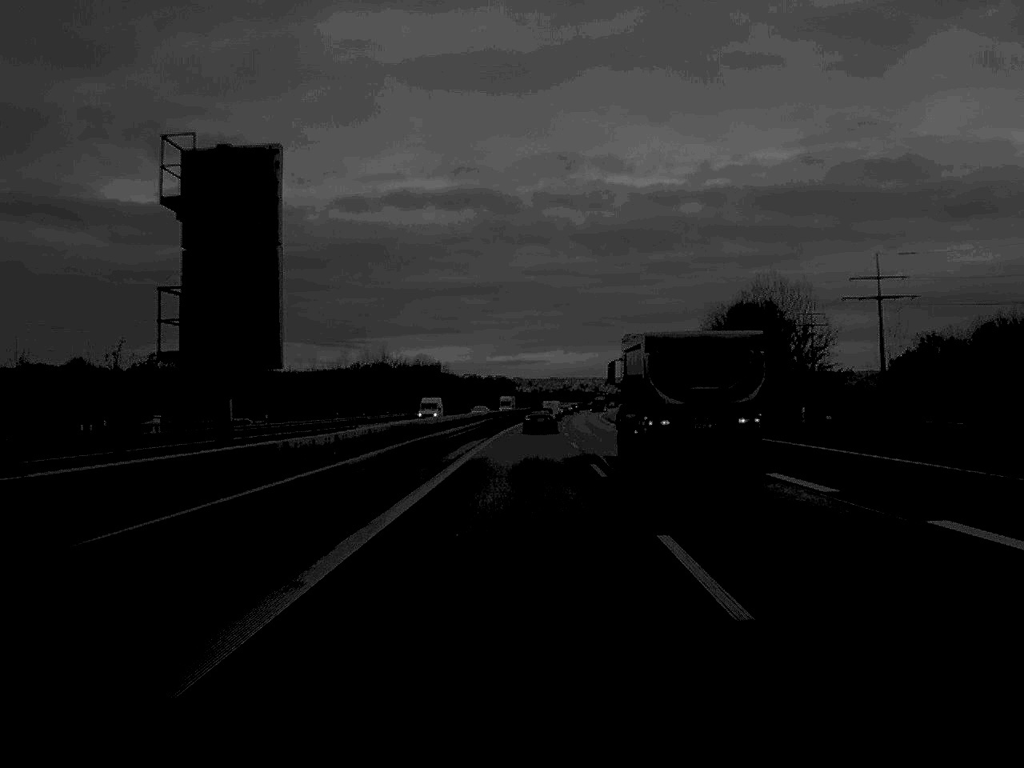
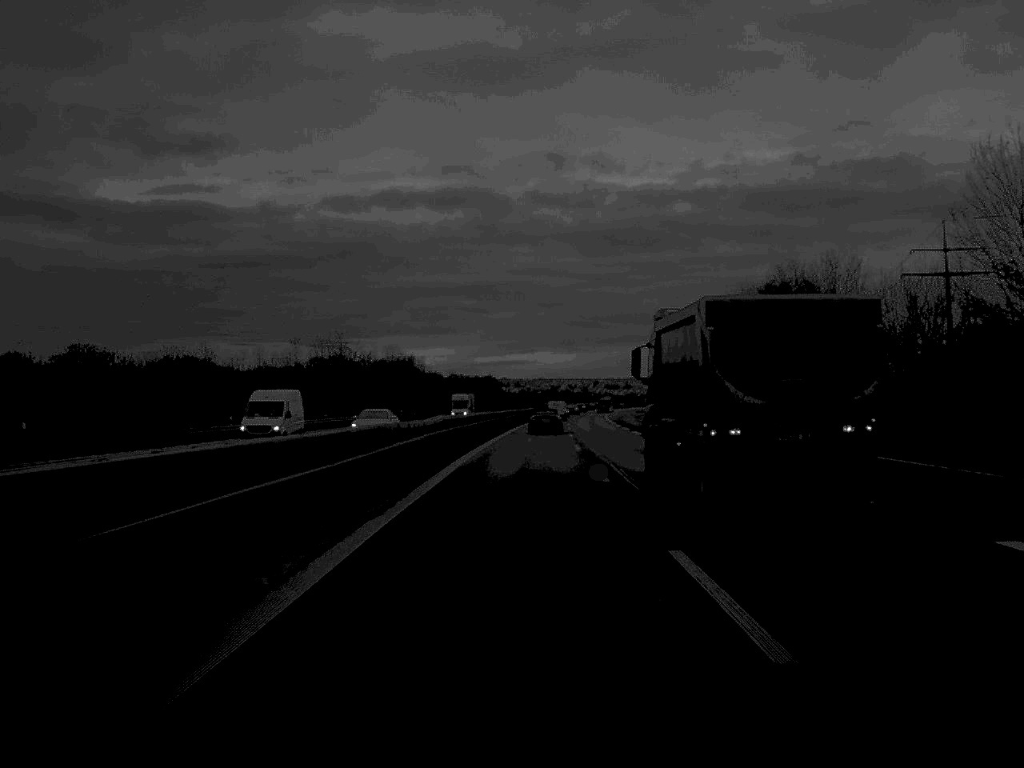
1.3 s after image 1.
(+0.2, +38.2) m; +1°
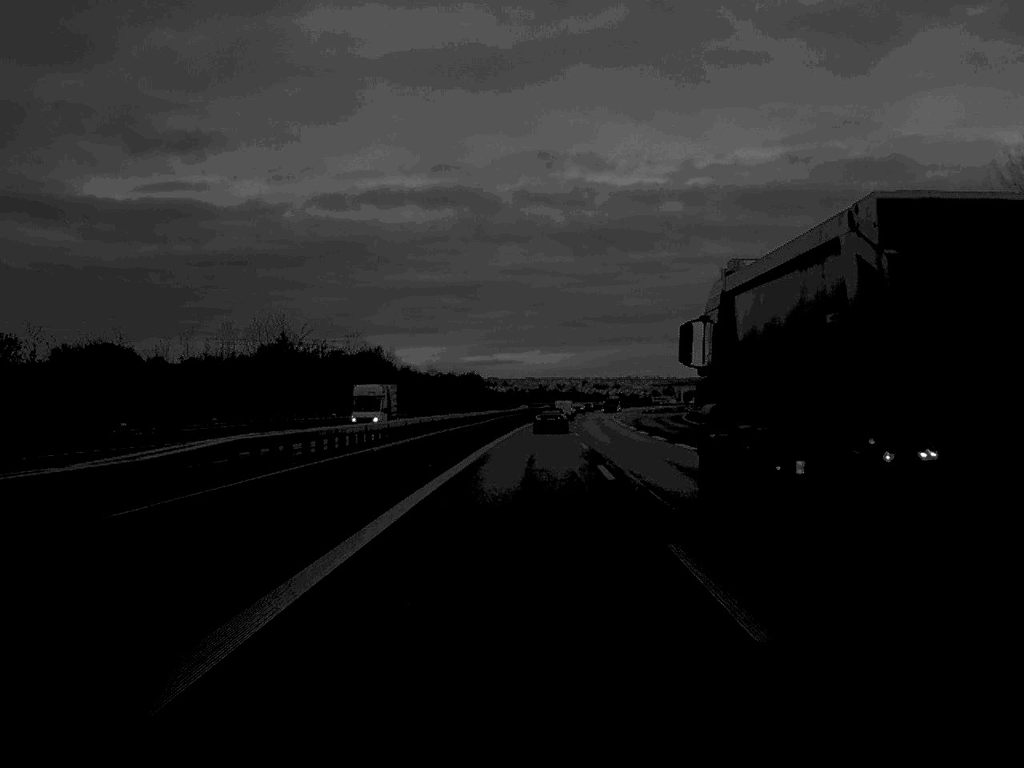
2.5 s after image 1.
(+0.2, +35.9) m; +1°
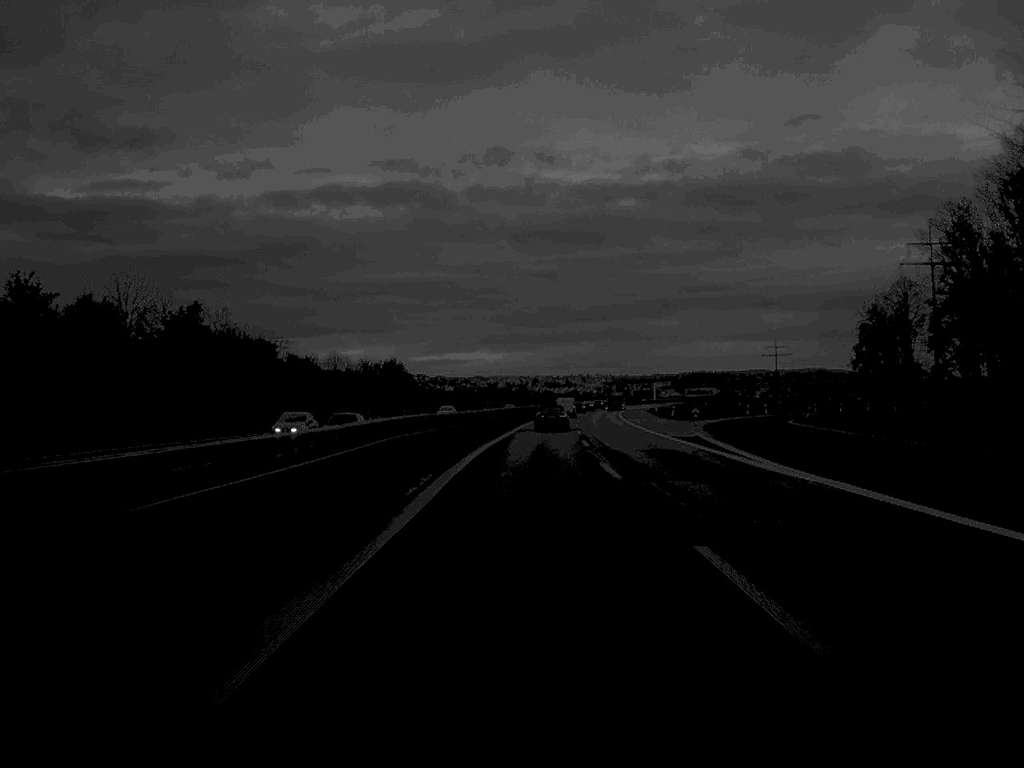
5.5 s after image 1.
(+1.8, +92.1) m; +2°
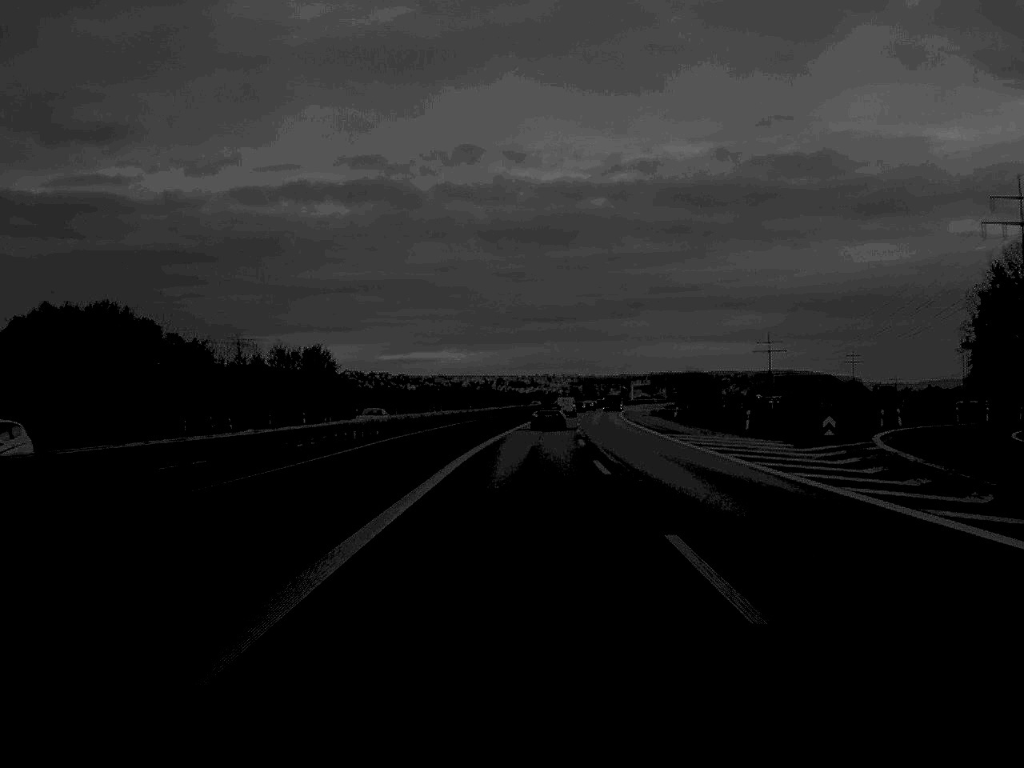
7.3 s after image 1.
(+0.7, +53.8) m; +2°
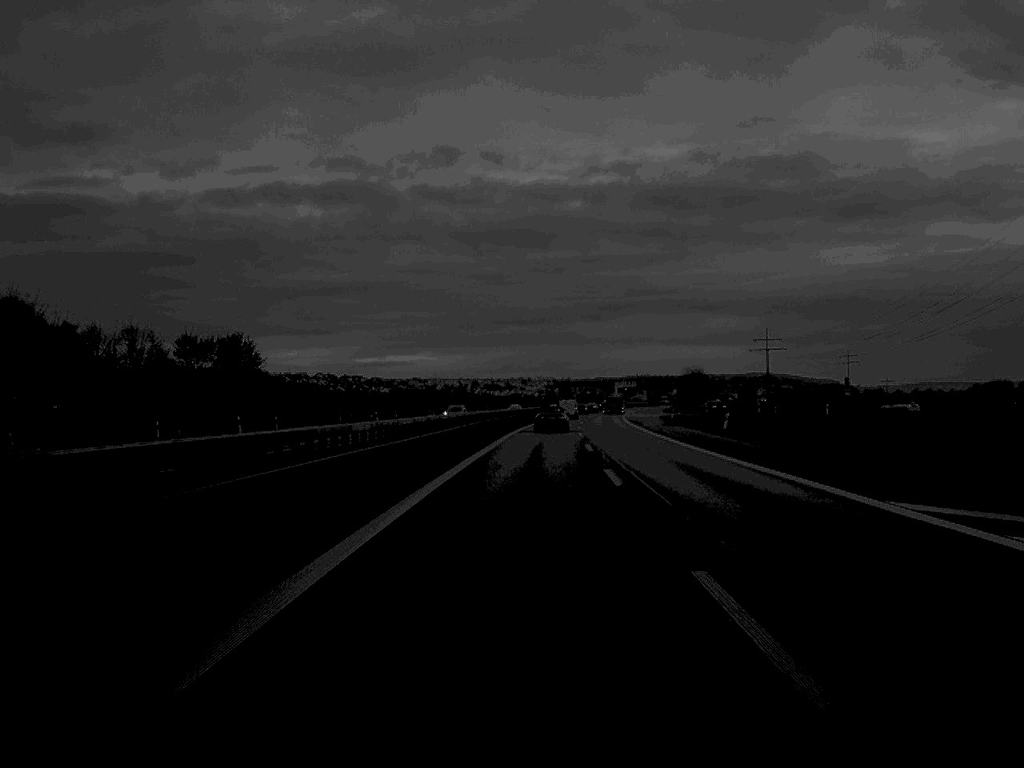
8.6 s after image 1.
(+0.4, +39.7) m; +1°
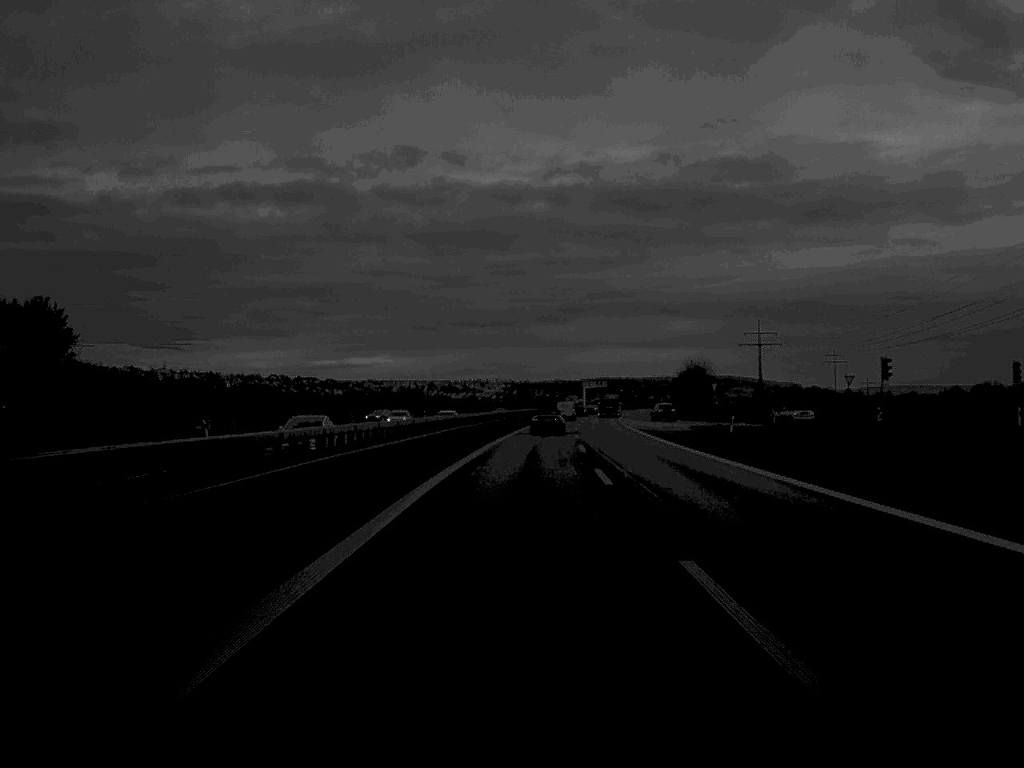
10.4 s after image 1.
(+0.8, +54.1) m; +2°
